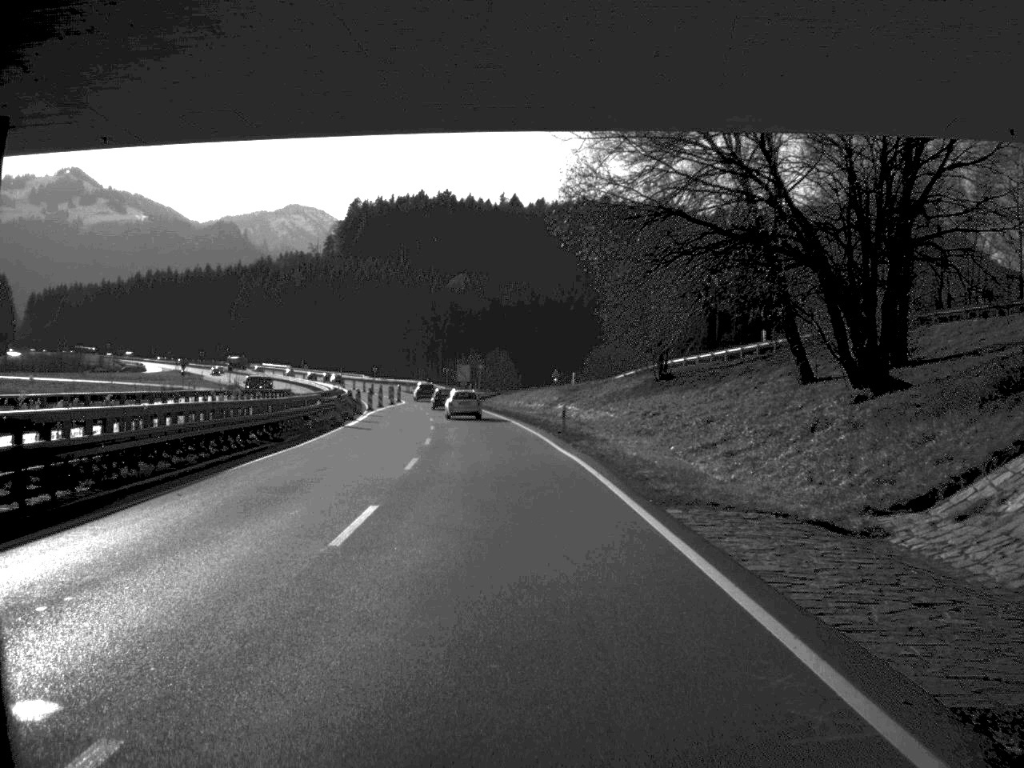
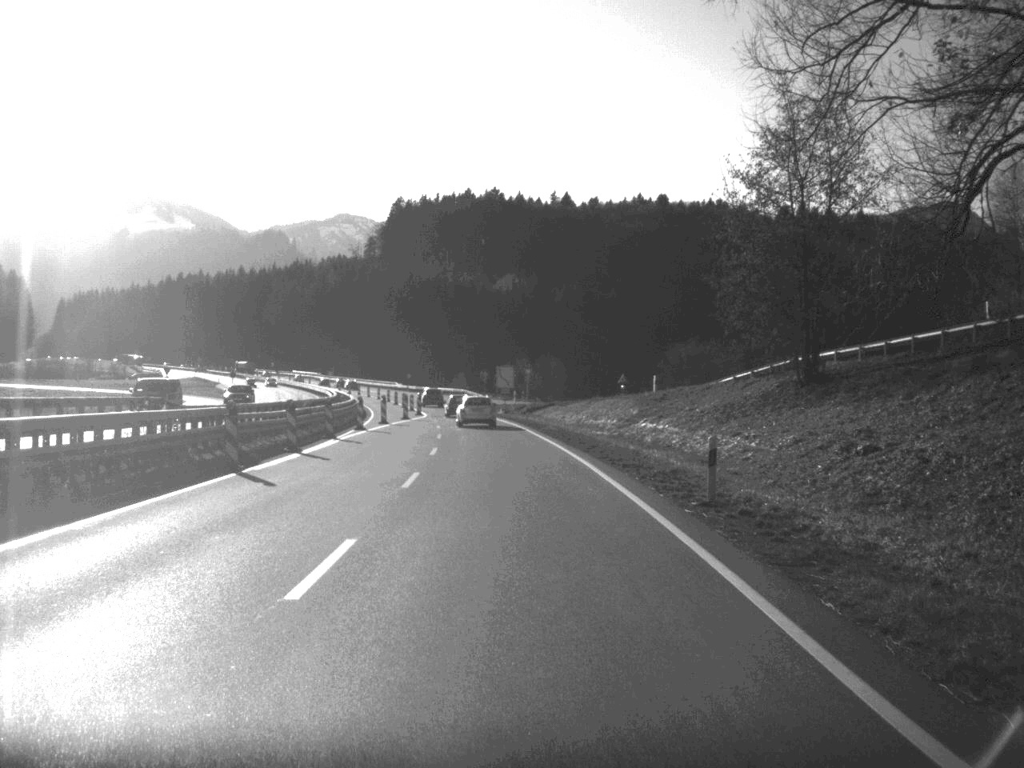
(-0.6, +27.1) m; -2°
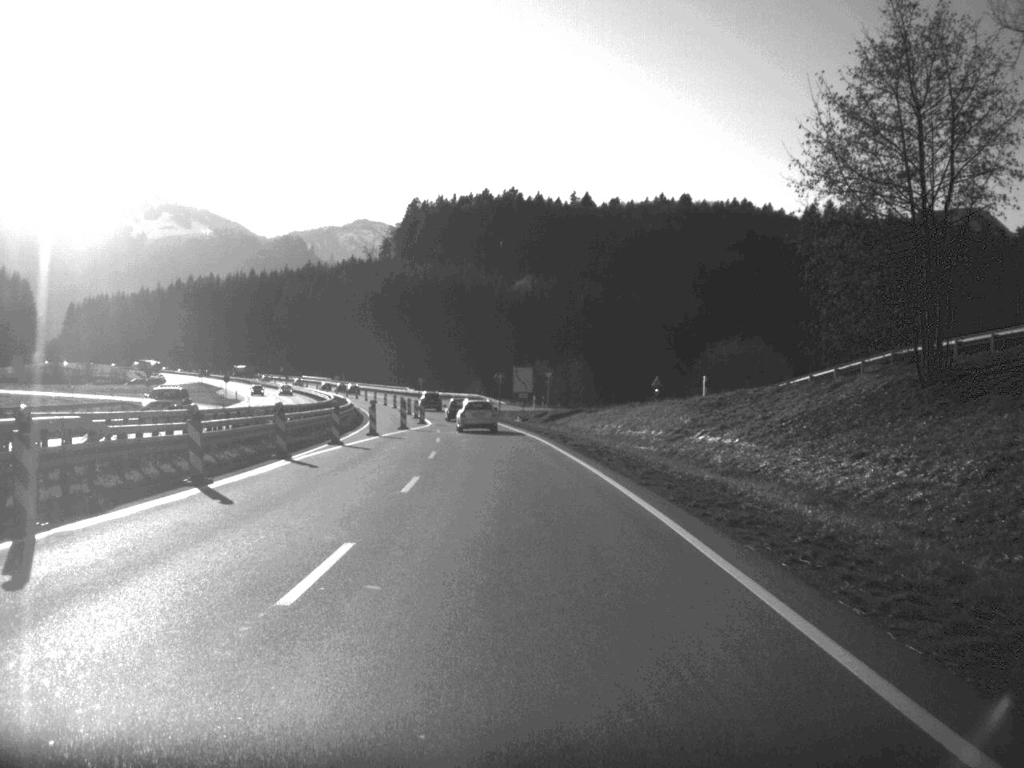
(-0.1, +12.4) m; -1°
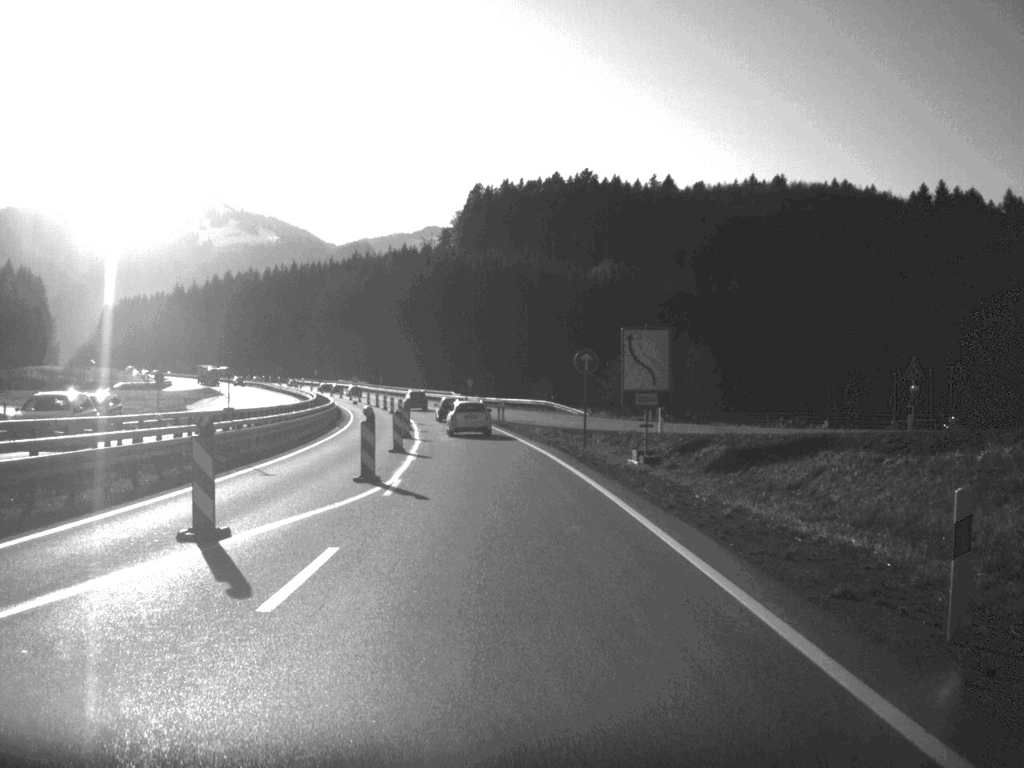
(-1.3, +47.7) m; -3°
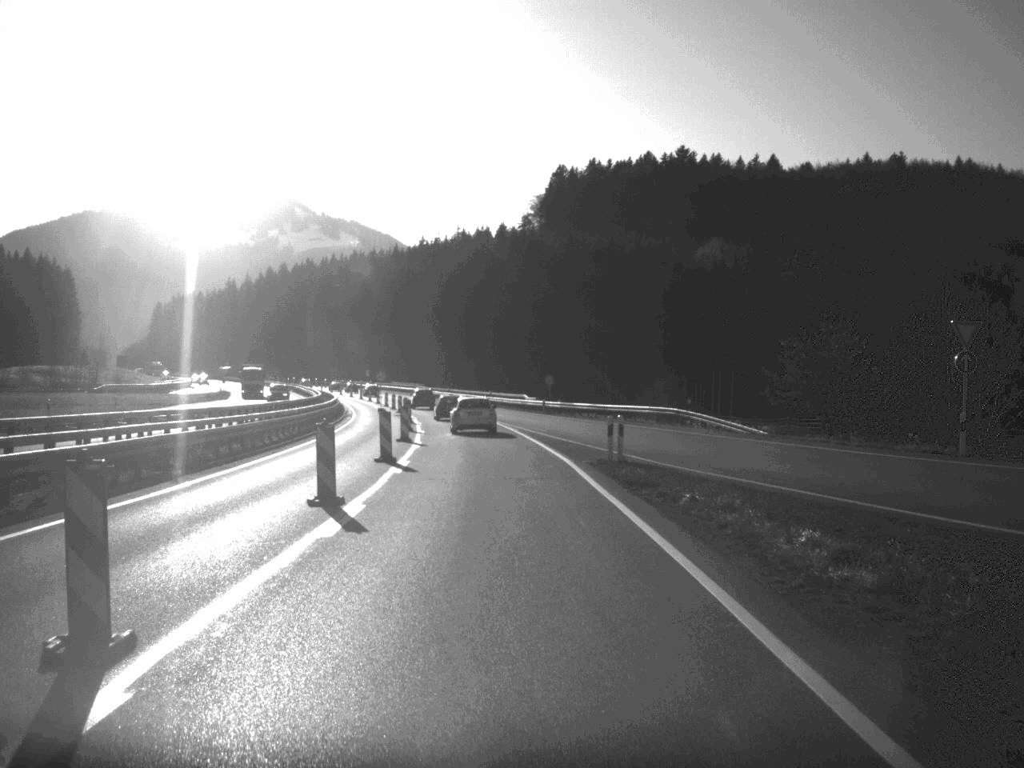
(-1.4, +42.9) m; -4°
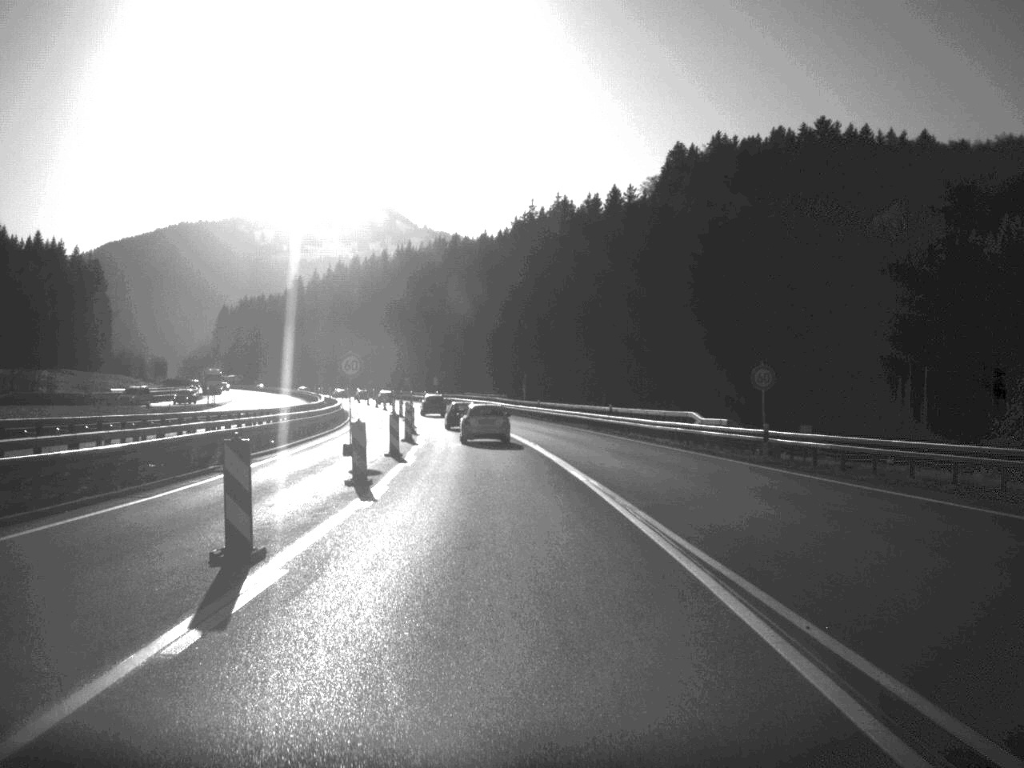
(-2.1, +54.7) m; -5°
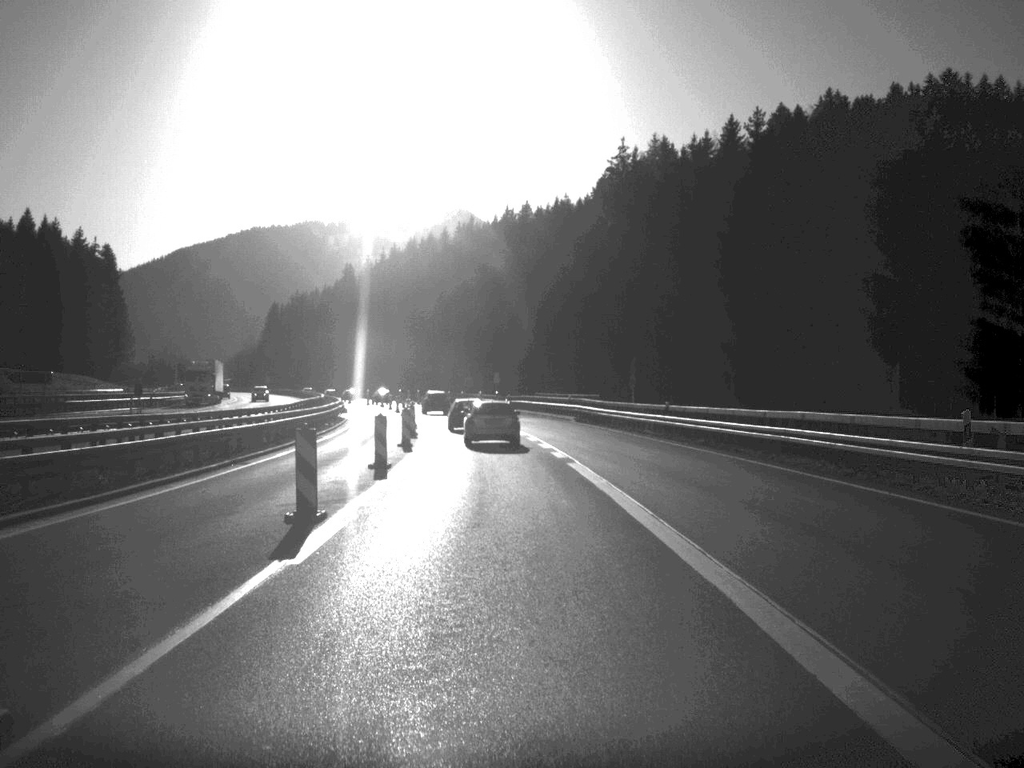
(-1.4, +43.2) m; -4°
